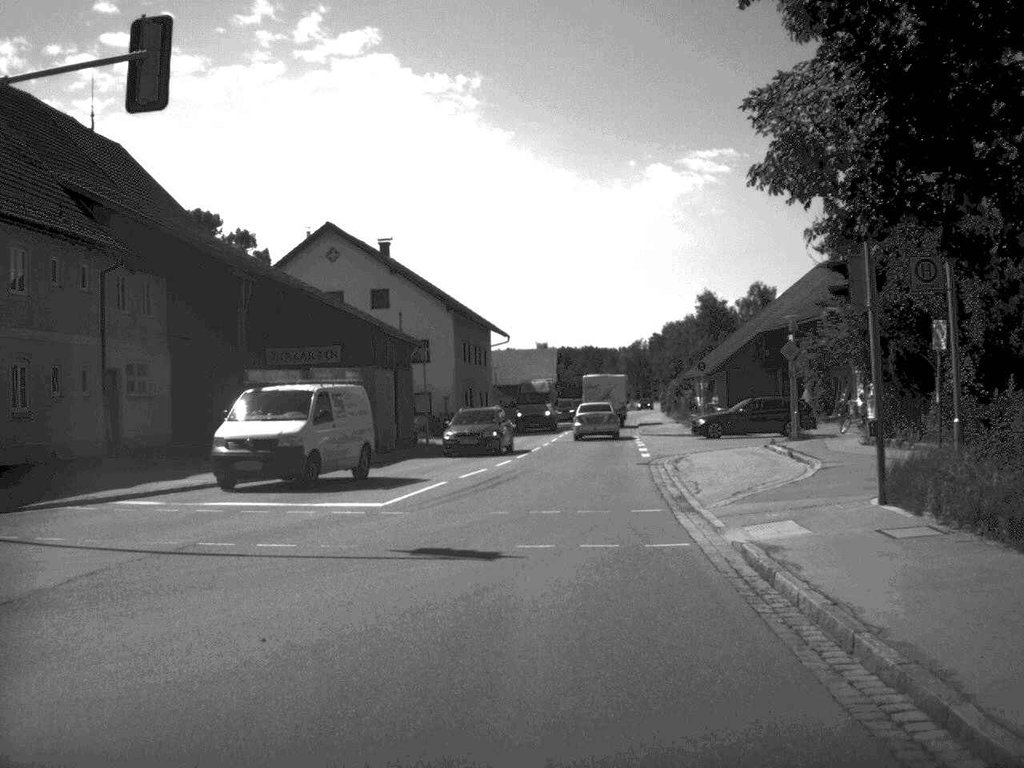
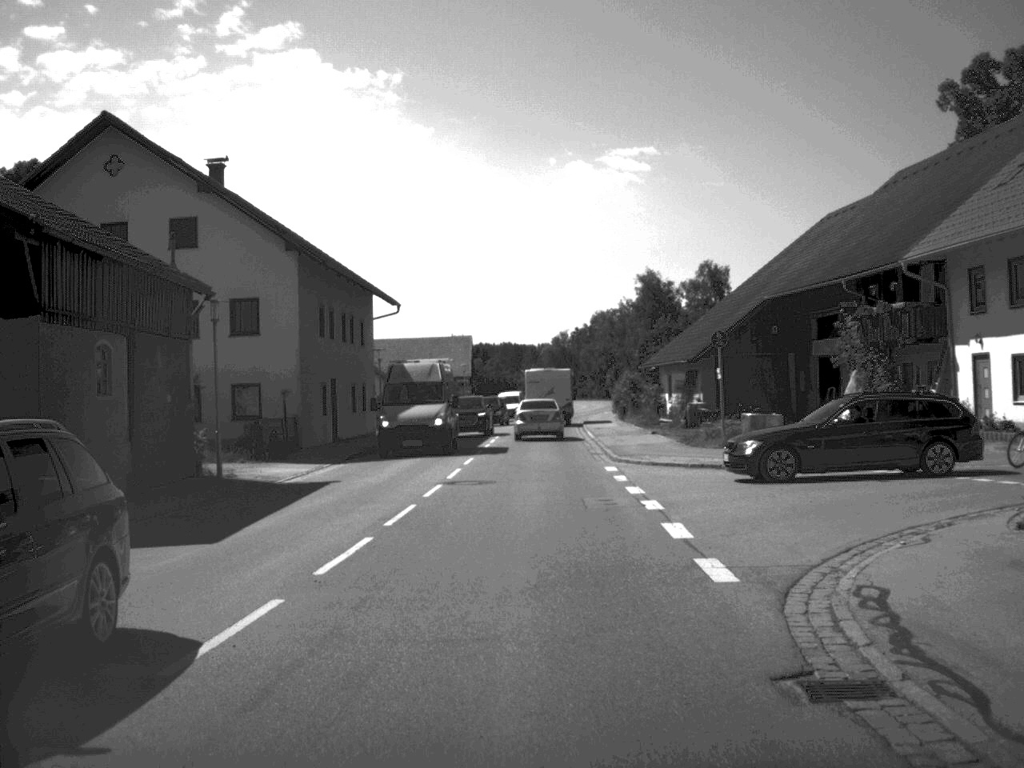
(+0.8, +23.8) m; +3°
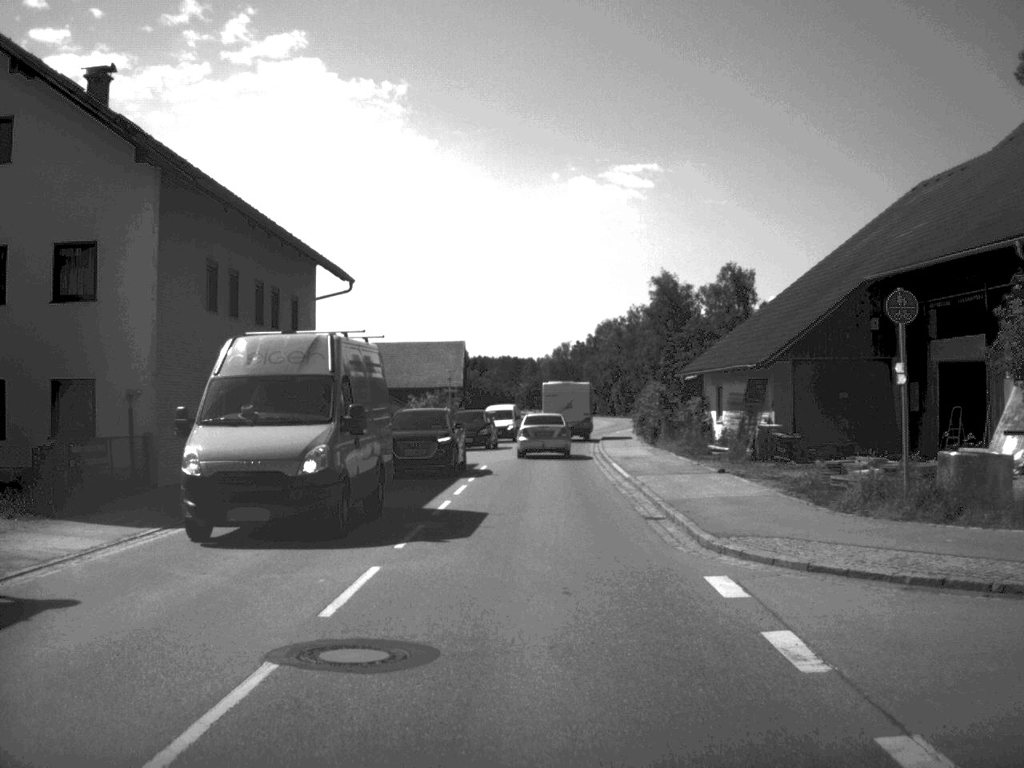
(0.0, +15.1) m; 0°
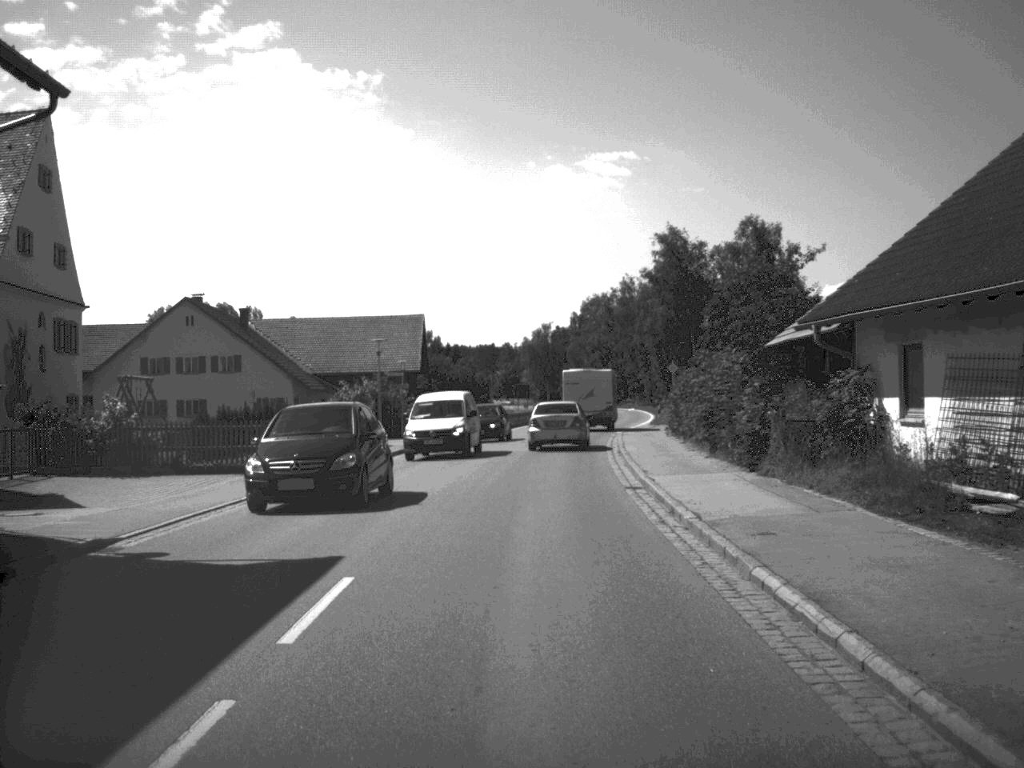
(+0.2, +23.7) m; +1°
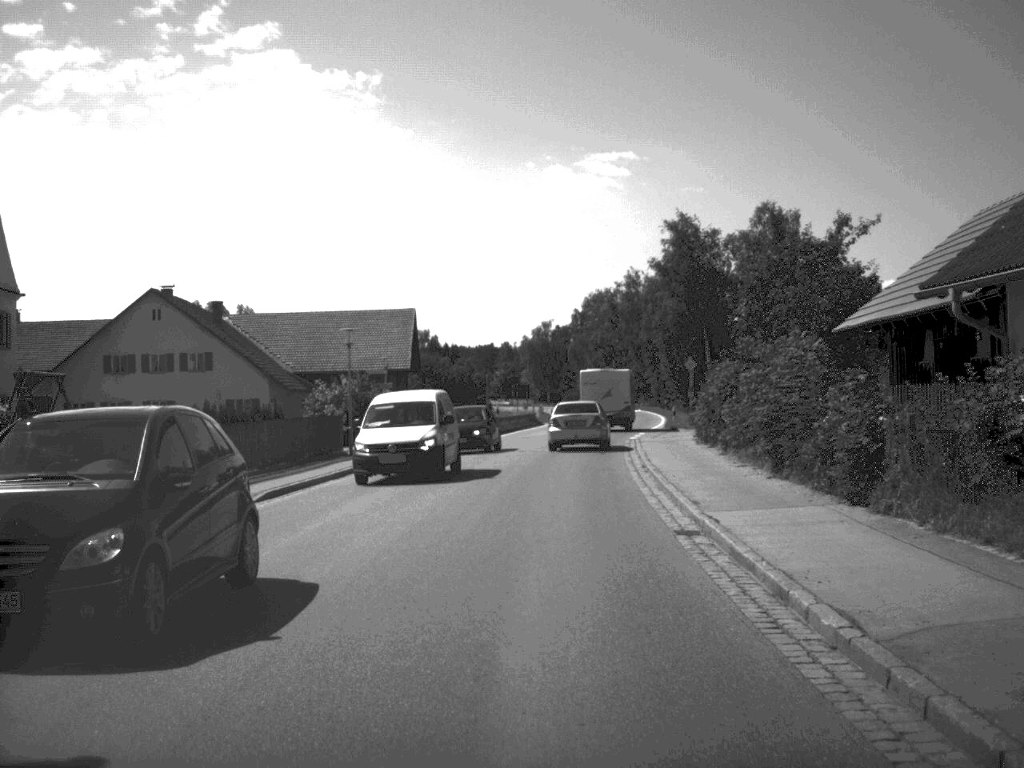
(0.0, +7.3) m; 0°
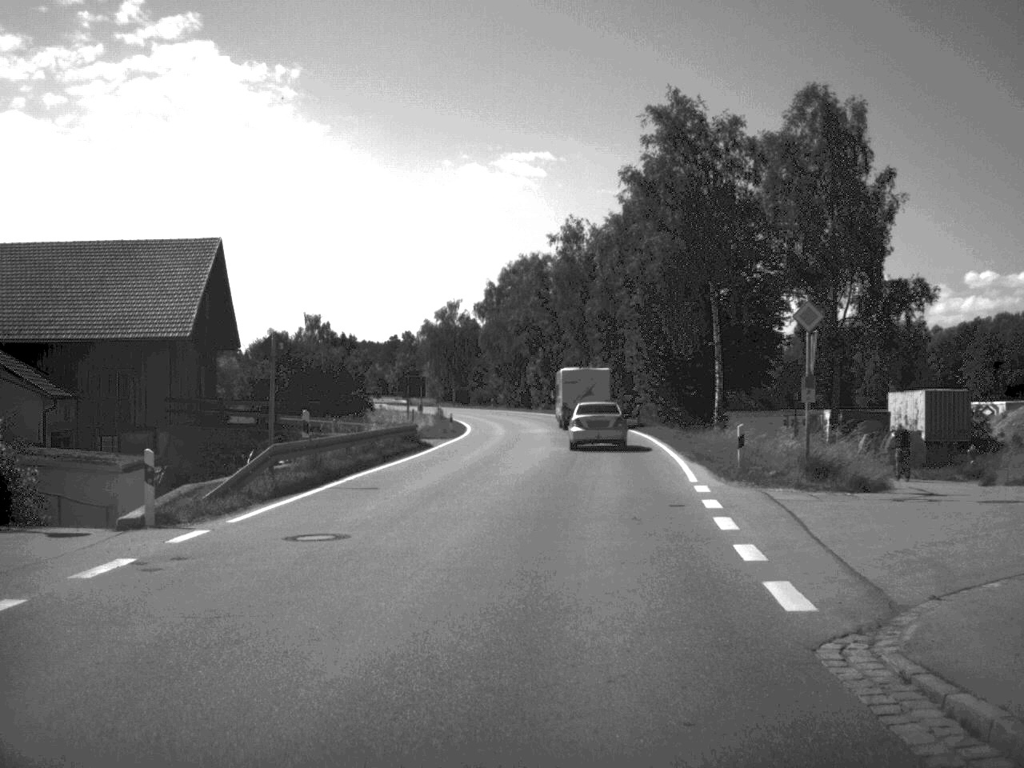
(+1.1, +37.4) m; +4°
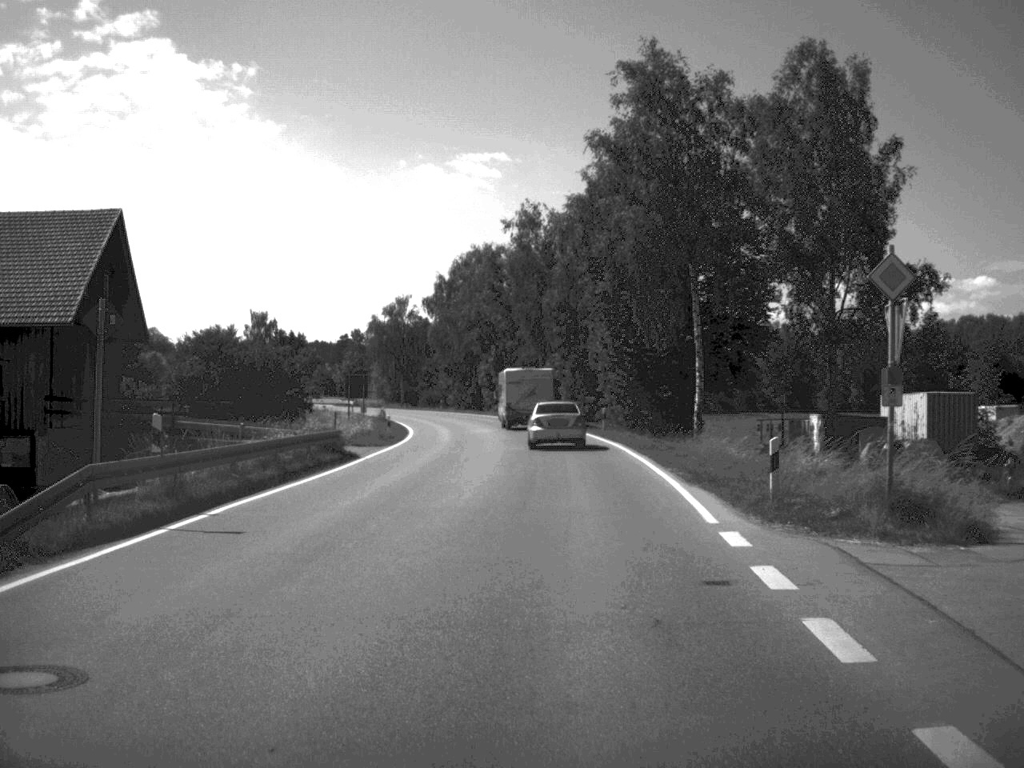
(+0.1, +7.7) m; +2°
